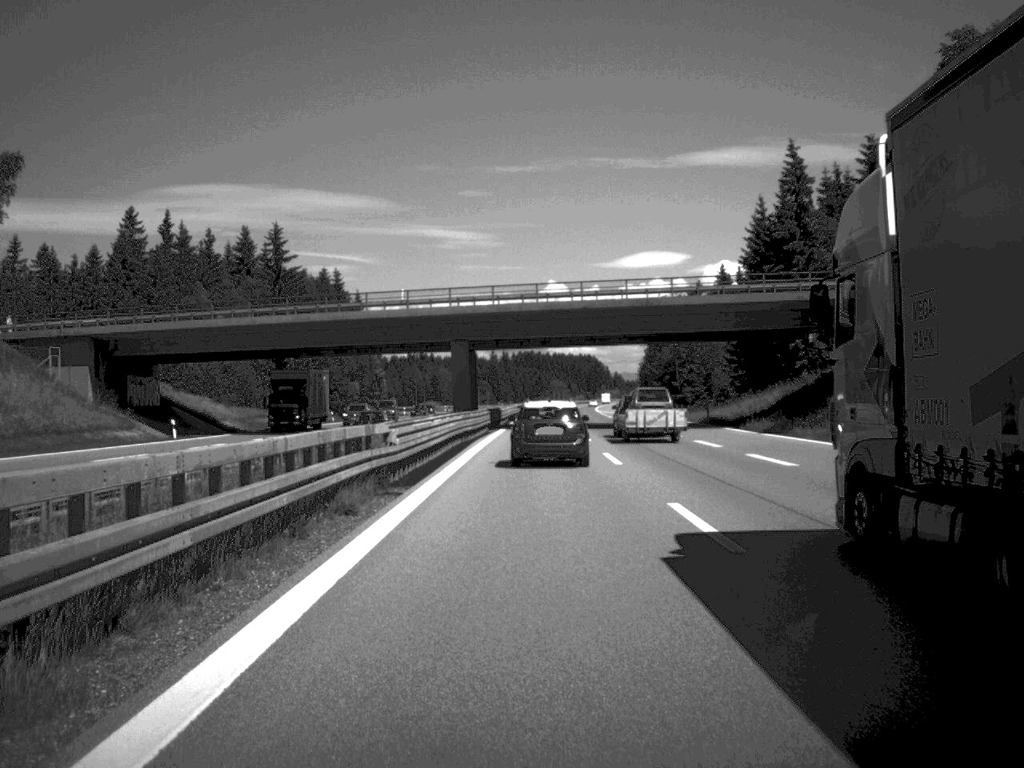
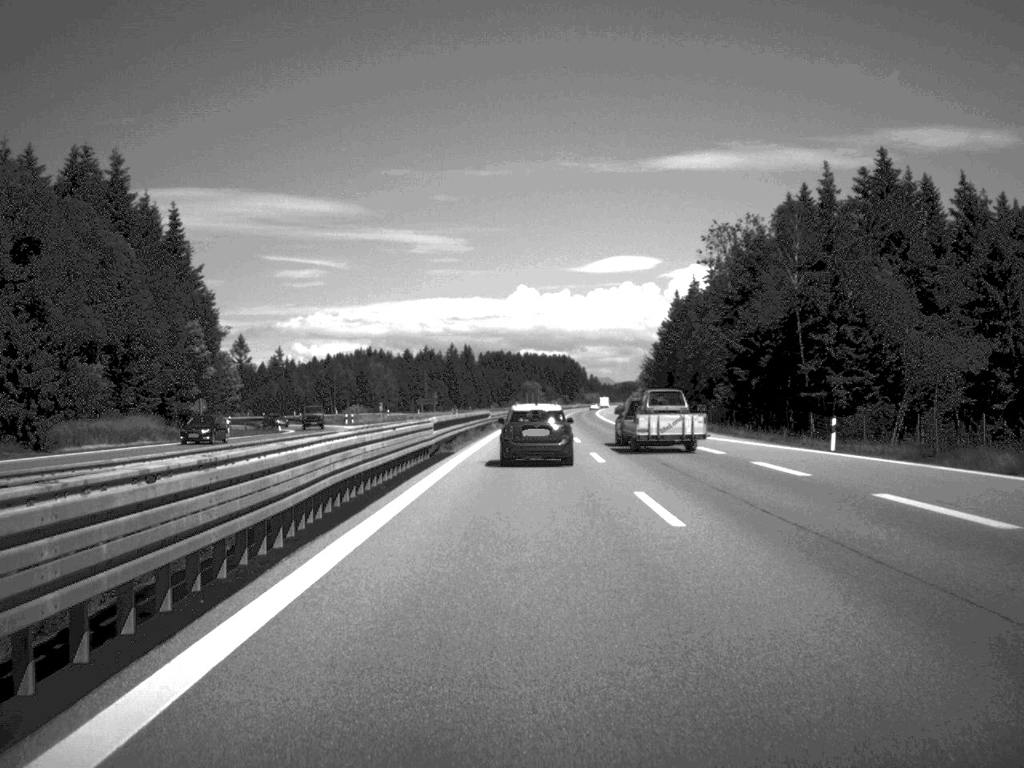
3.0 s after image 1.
(+0.8, +85.6) m; +1°
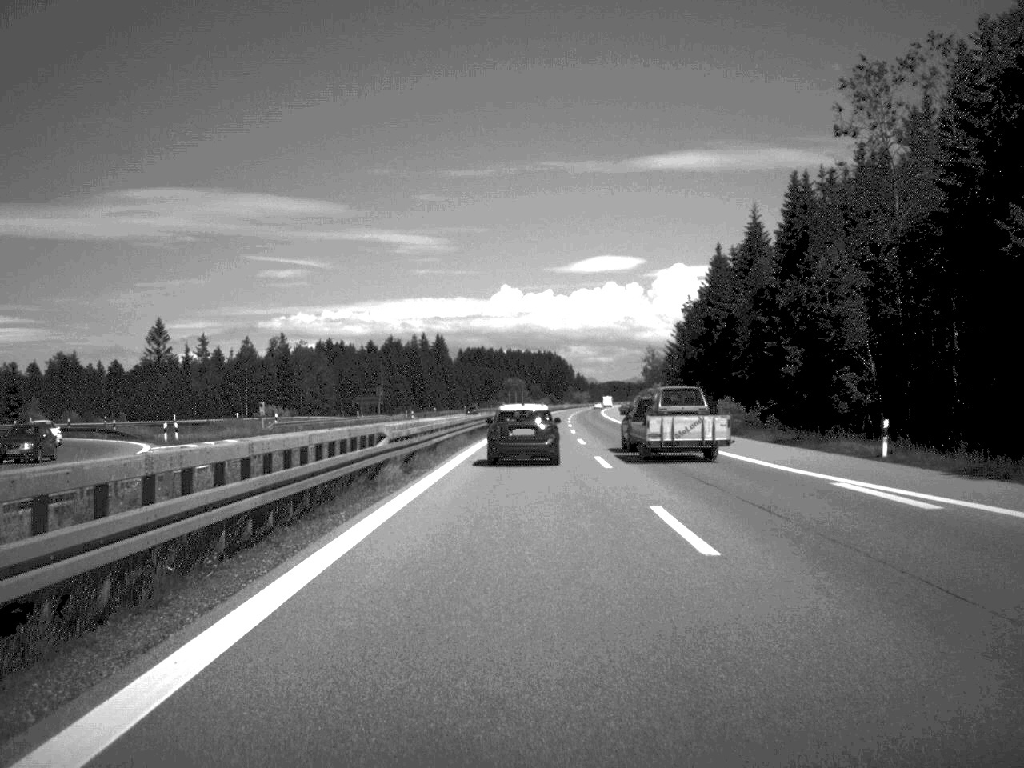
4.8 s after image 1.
(+0.3, +56.3) m; +1°
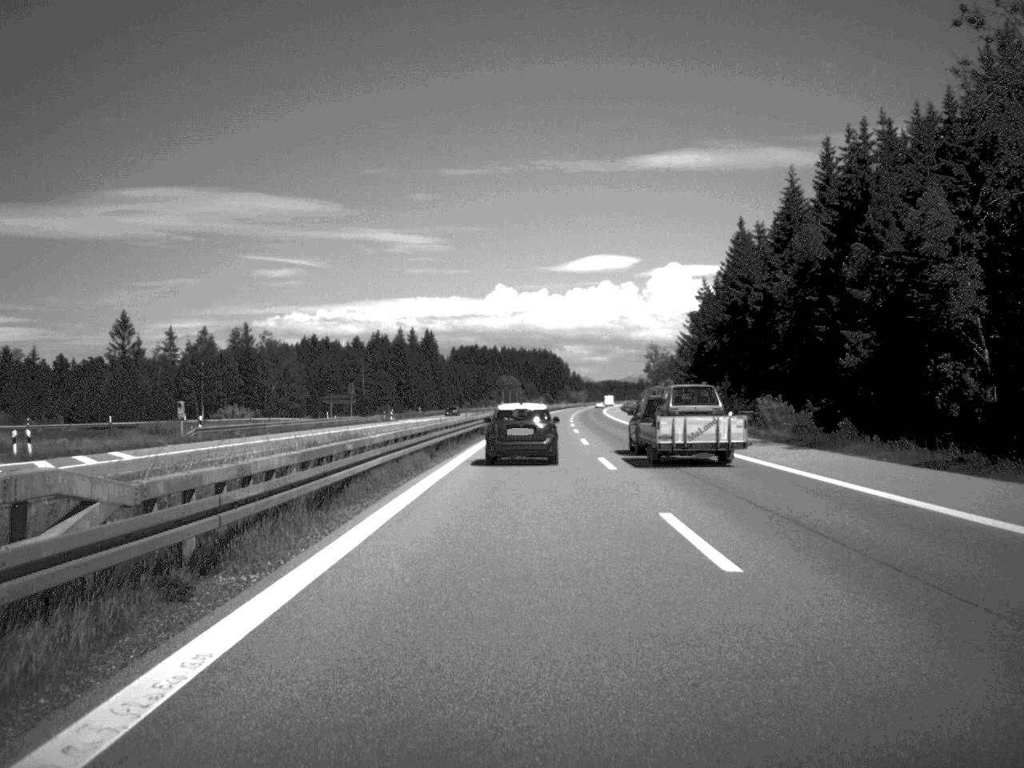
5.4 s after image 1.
(0.0, +18.9) m; 0°
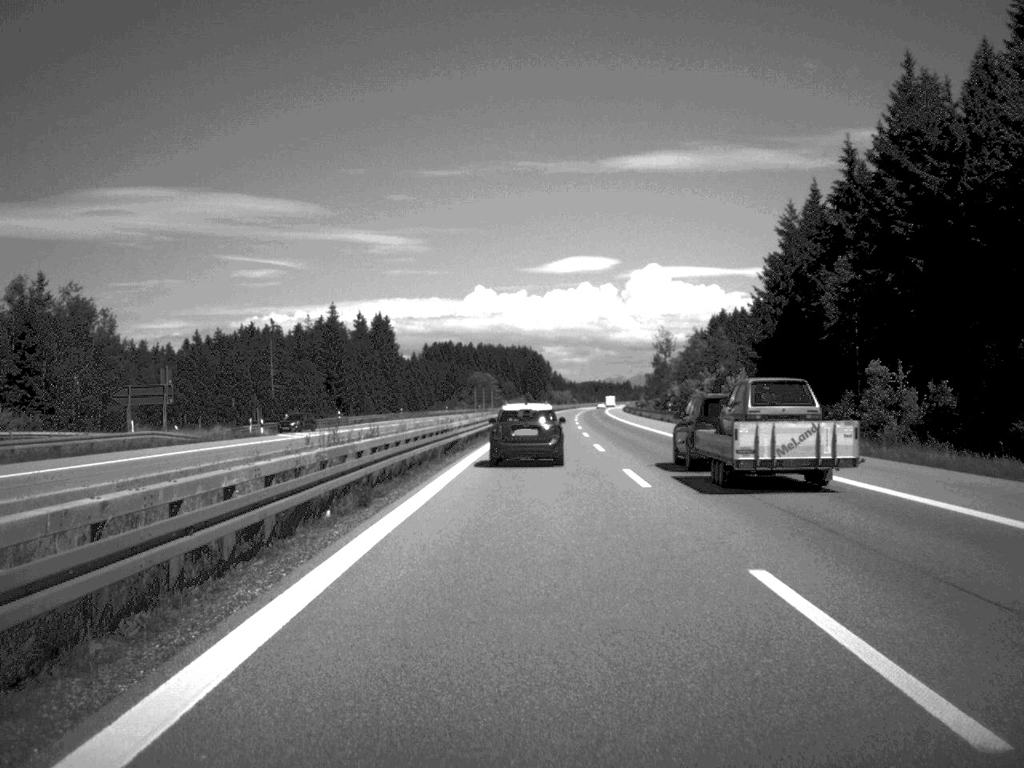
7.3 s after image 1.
(+0.4, +59.3) m; +1°
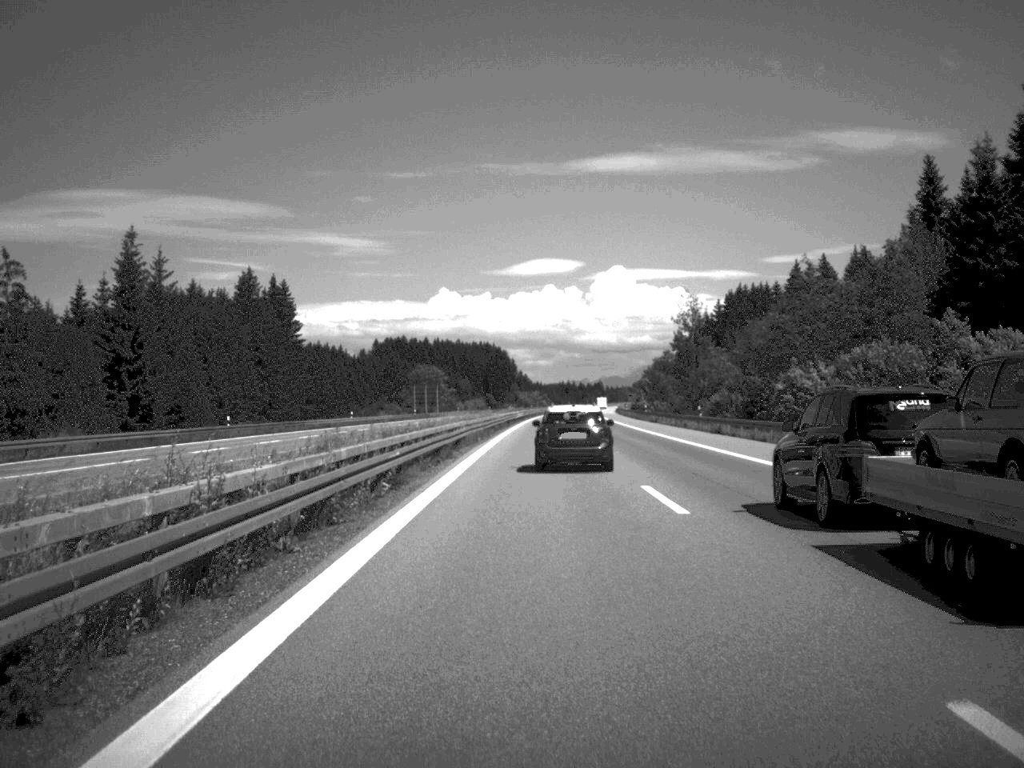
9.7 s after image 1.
(+1.0, +76.1) m; +1°
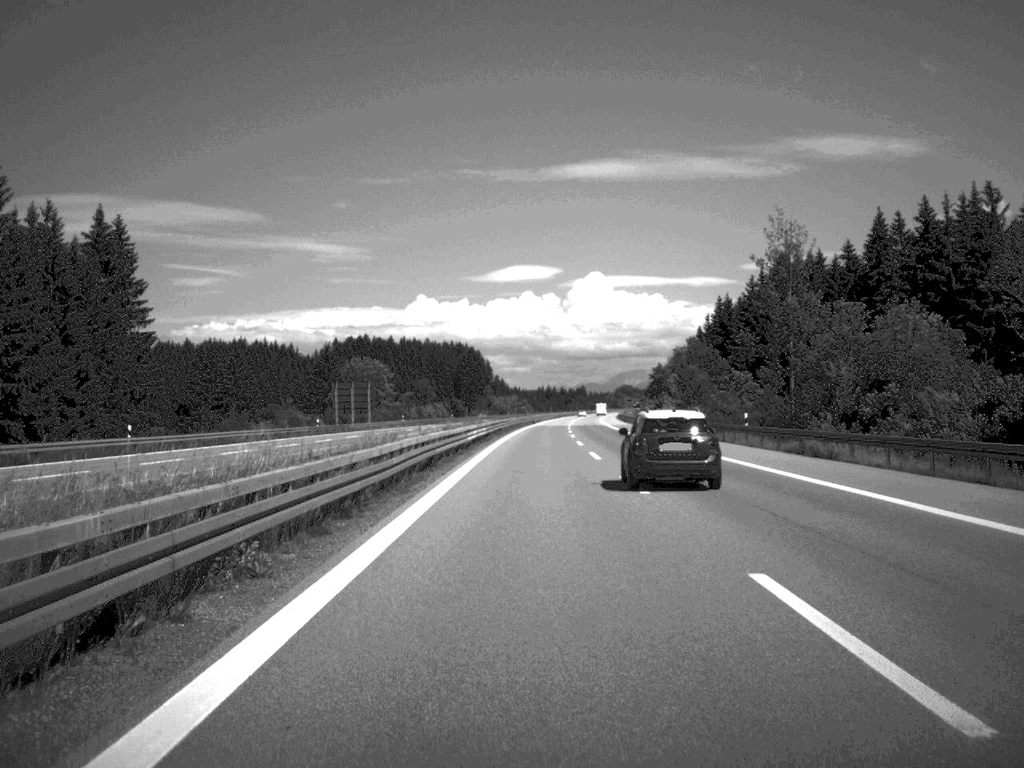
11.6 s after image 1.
(+0.5, +65.4) m; +1°
